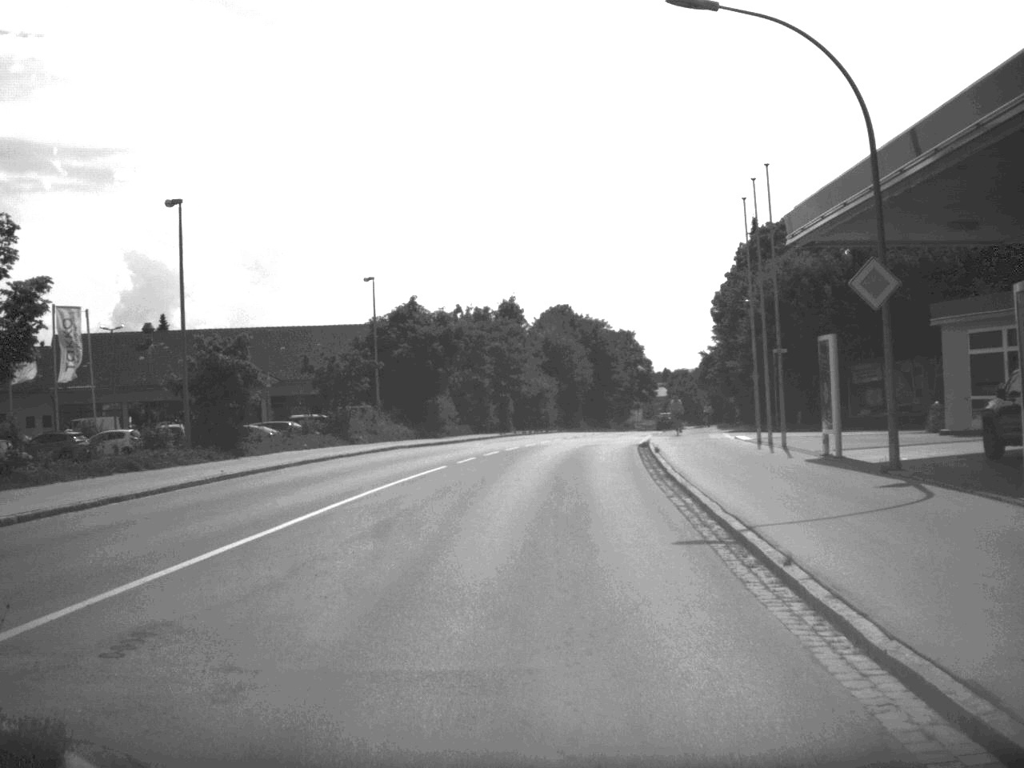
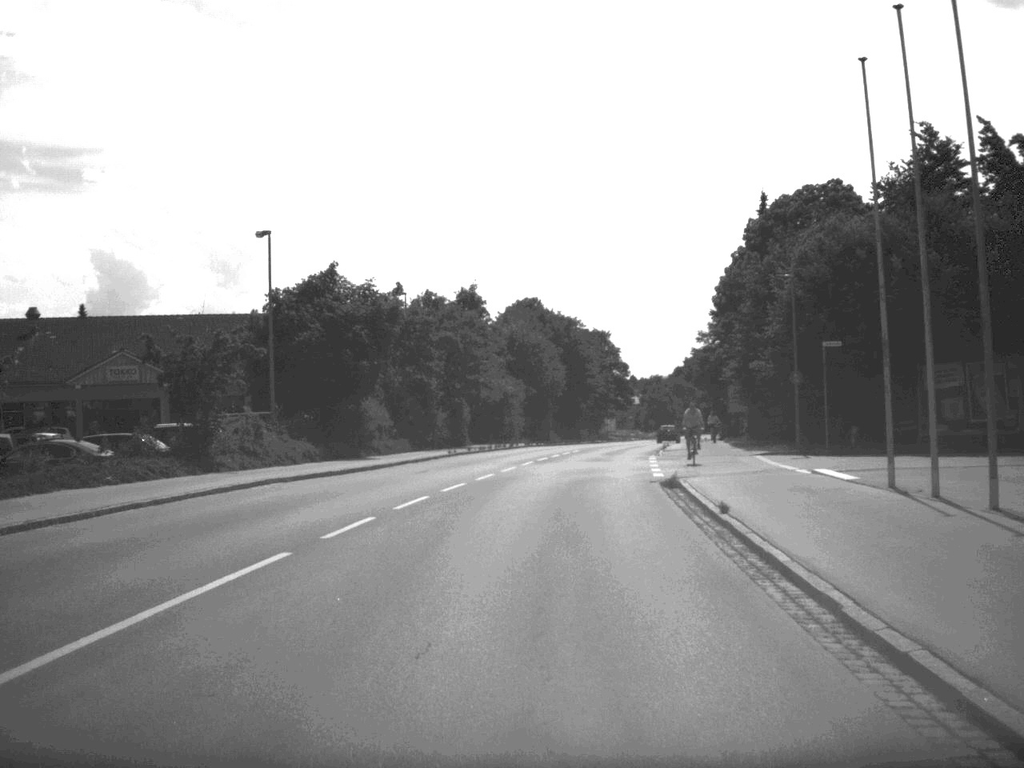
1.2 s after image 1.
(+0.2, +15.9) m; +2°
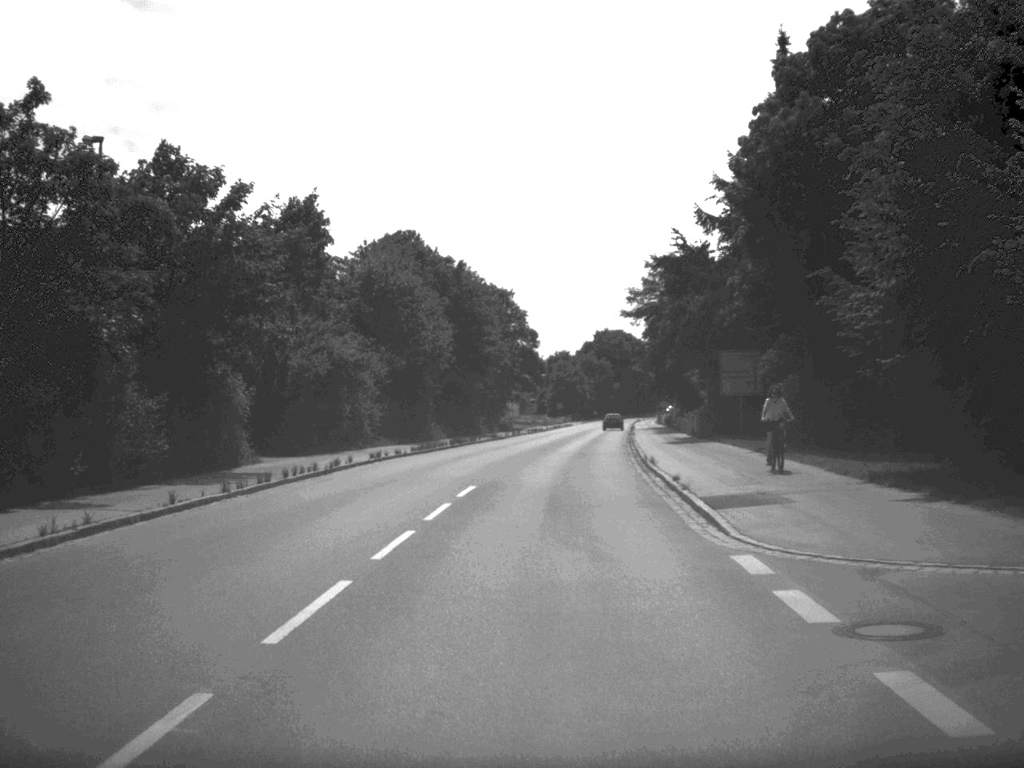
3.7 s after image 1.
(+1.2, +32.7) m; +5°
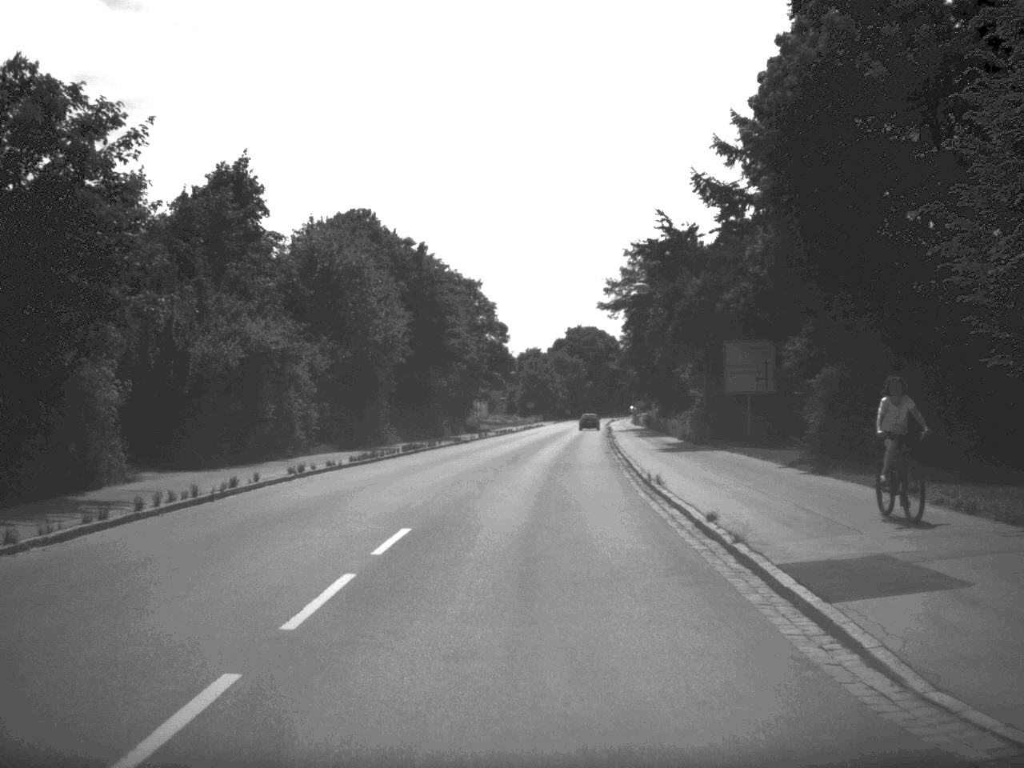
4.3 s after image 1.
(+0.1, +8.1) m; +1°
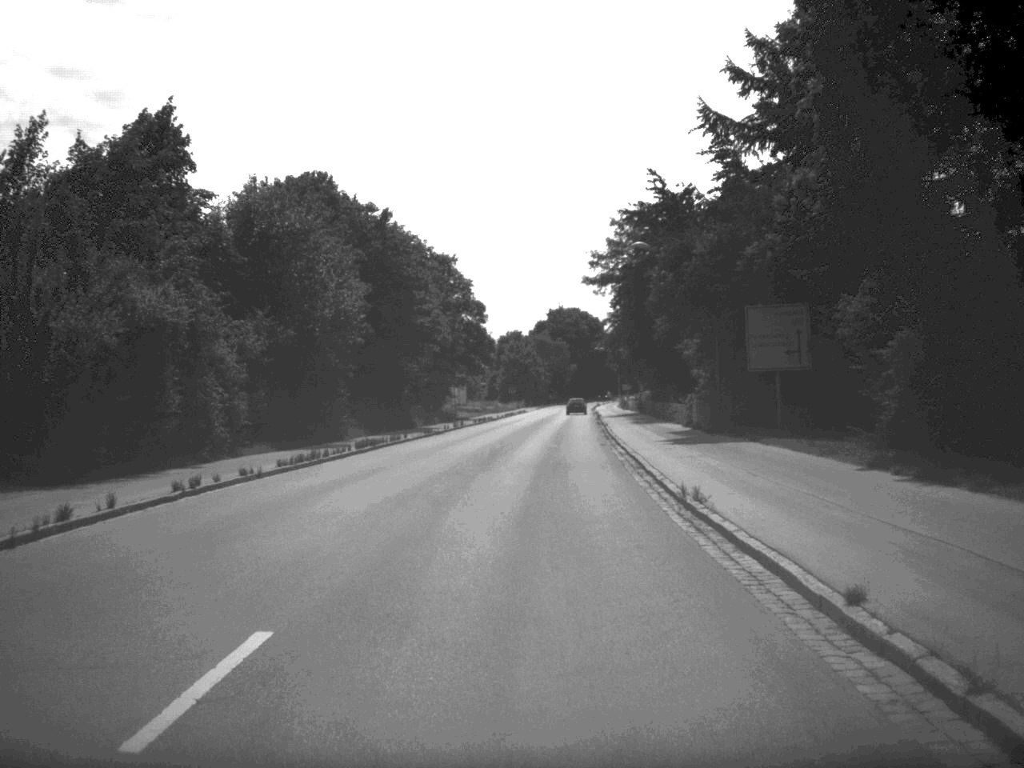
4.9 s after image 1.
(+0.1, +7.8) m; +1°
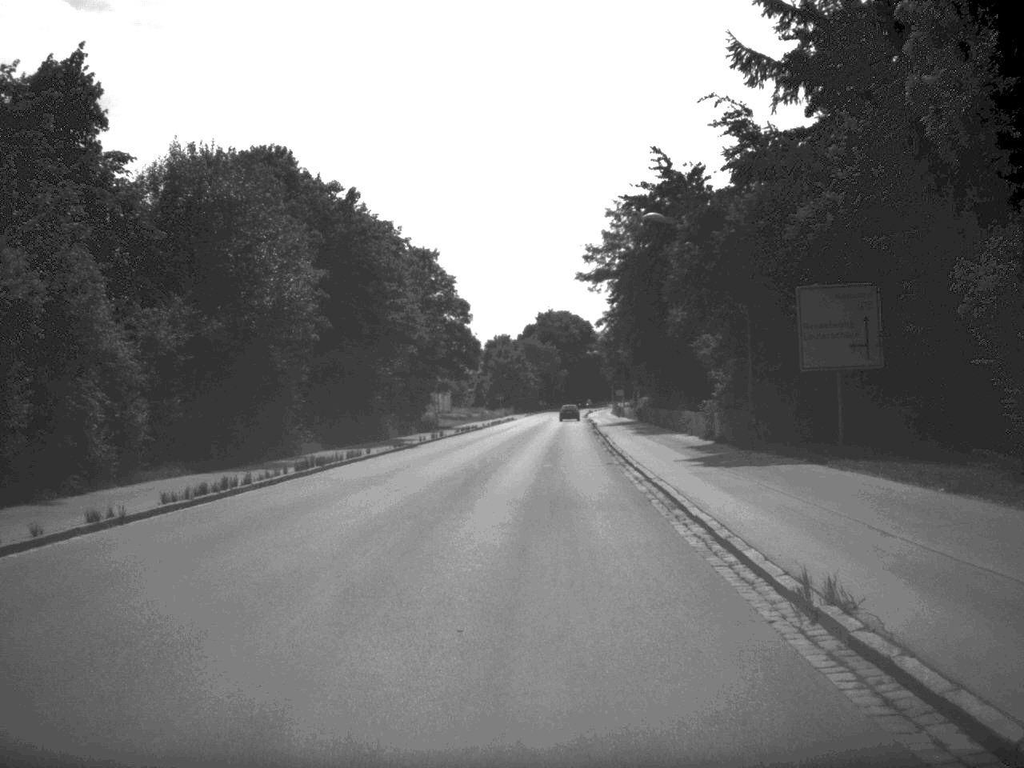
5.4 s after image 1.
(0.0, +8.0) m; 0°
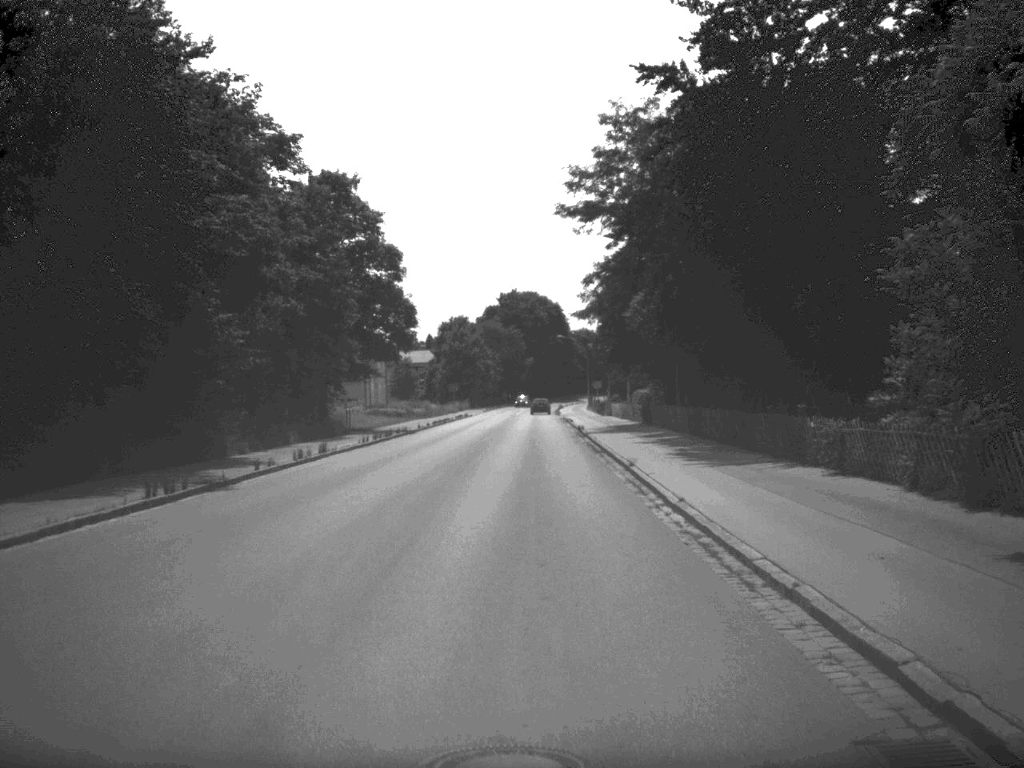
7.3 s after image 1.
(+0.3, +26.4) m; +2°
